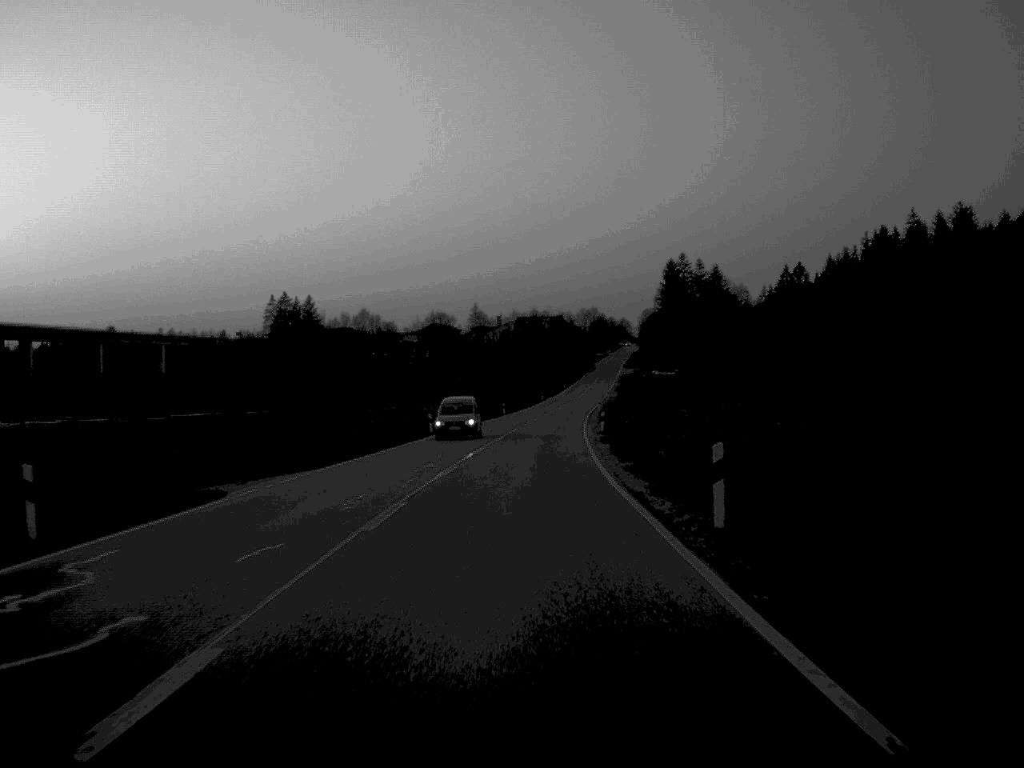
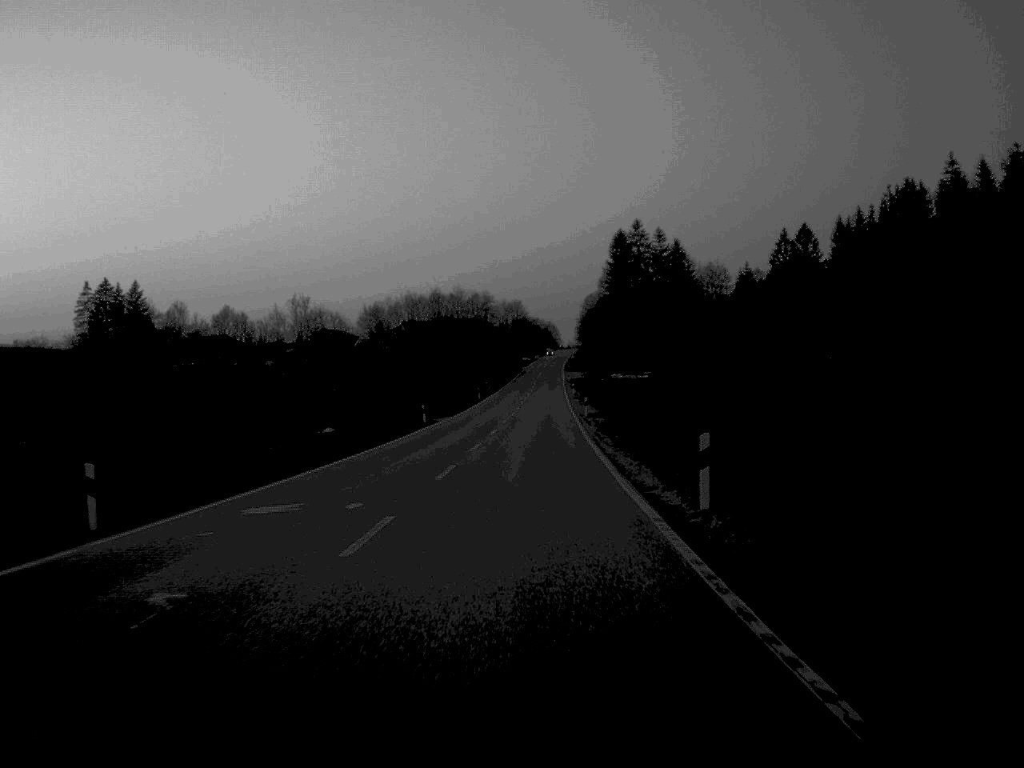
(+3.1, +97.4) m; +4°
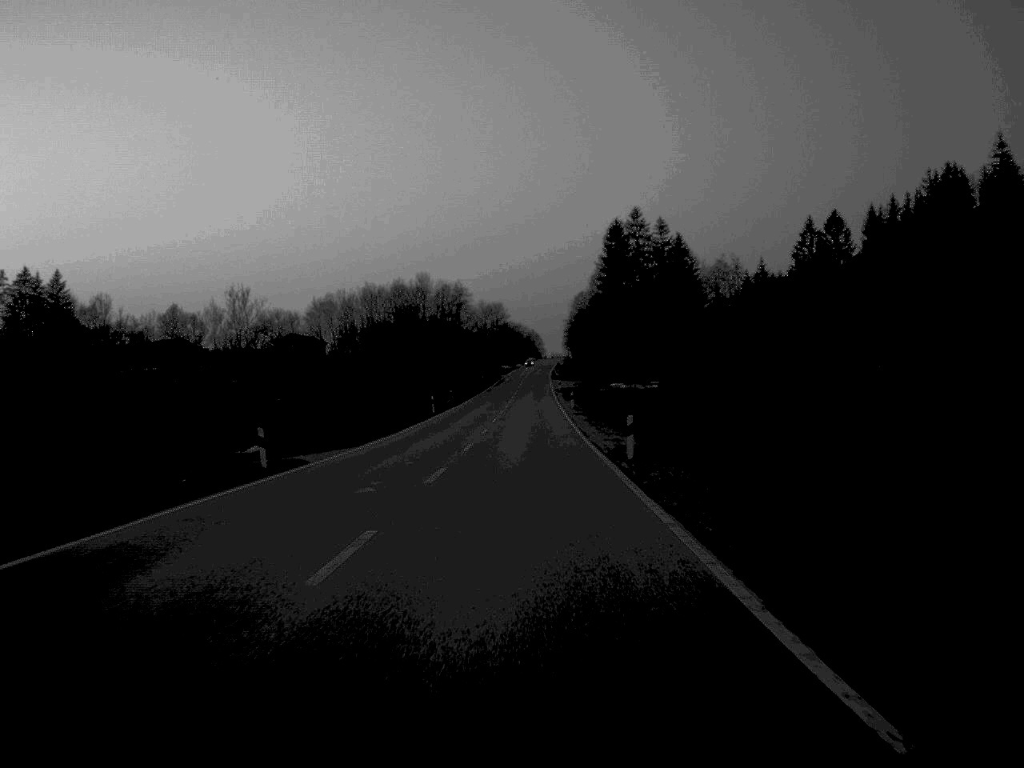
(+0.3, +37.7) m; +1°
